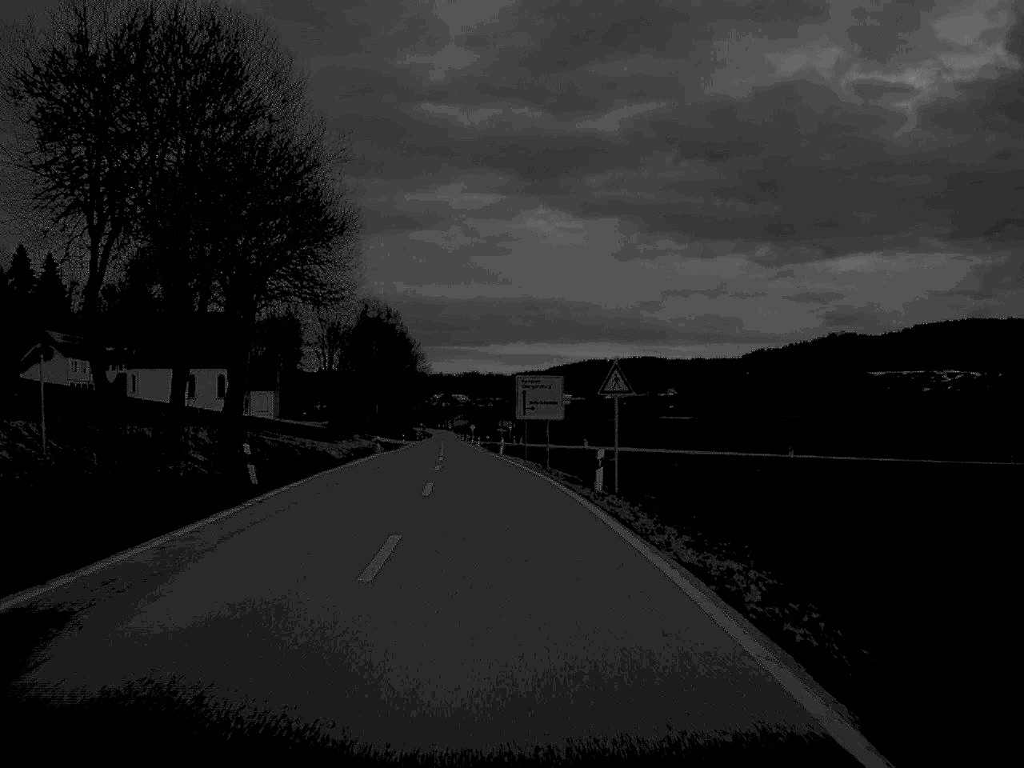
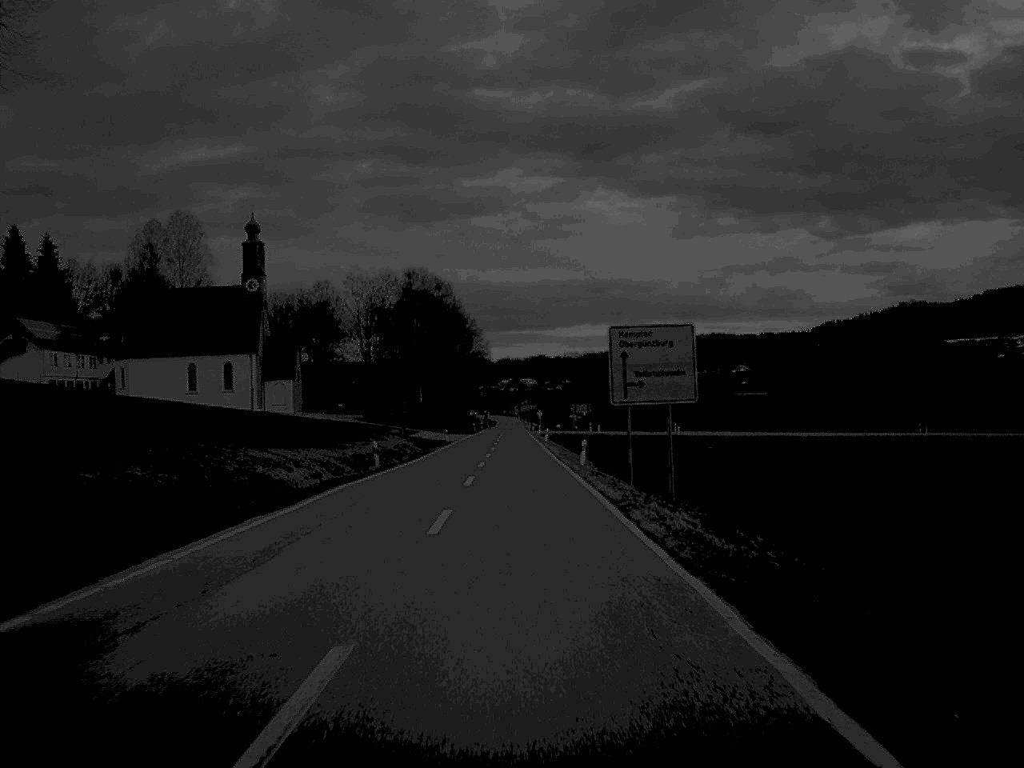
(-1.0, +31.0) m; -3°
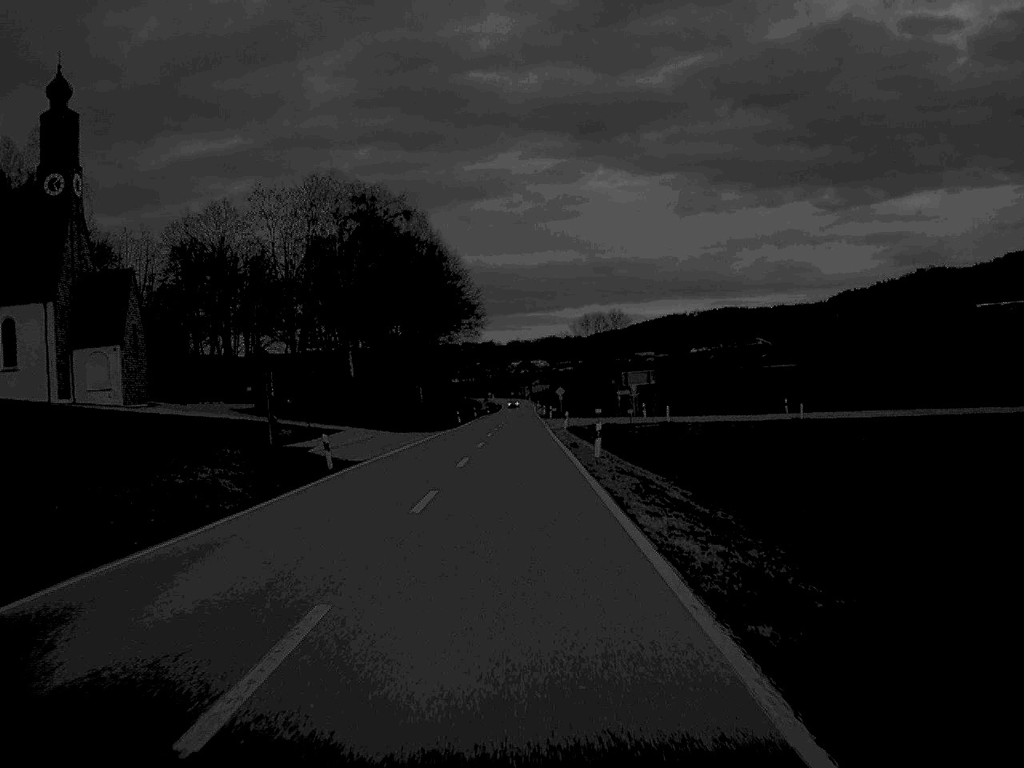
(-0.2, +60.1) m; 0°
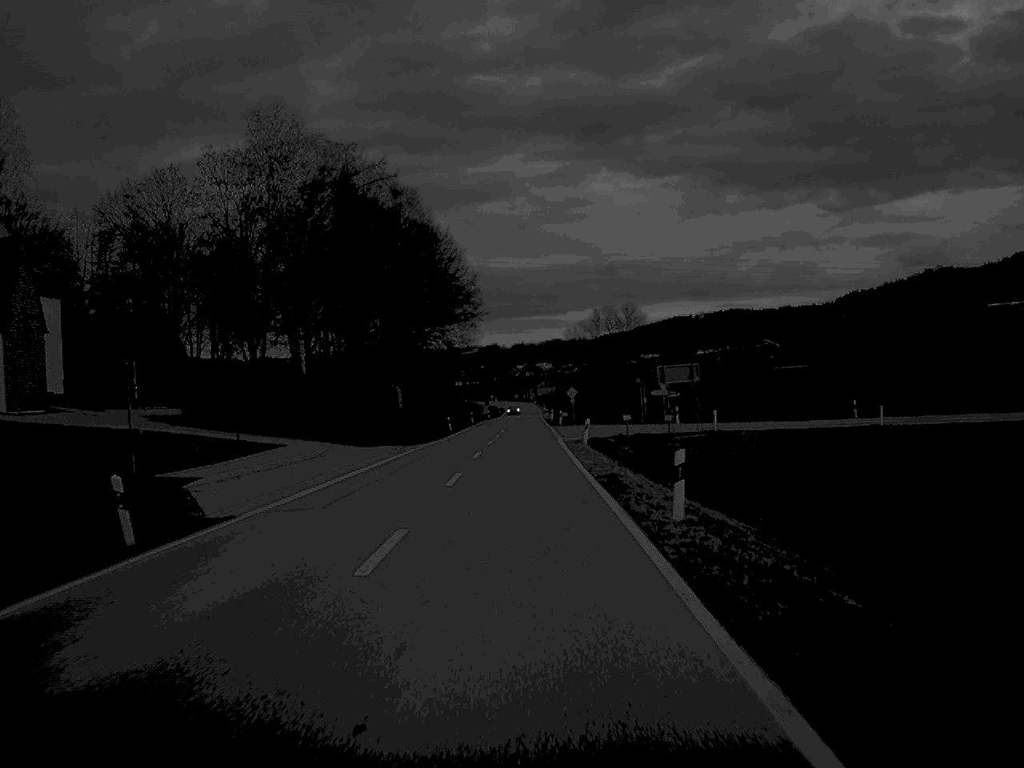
(0.0, +18.3) m; 0°
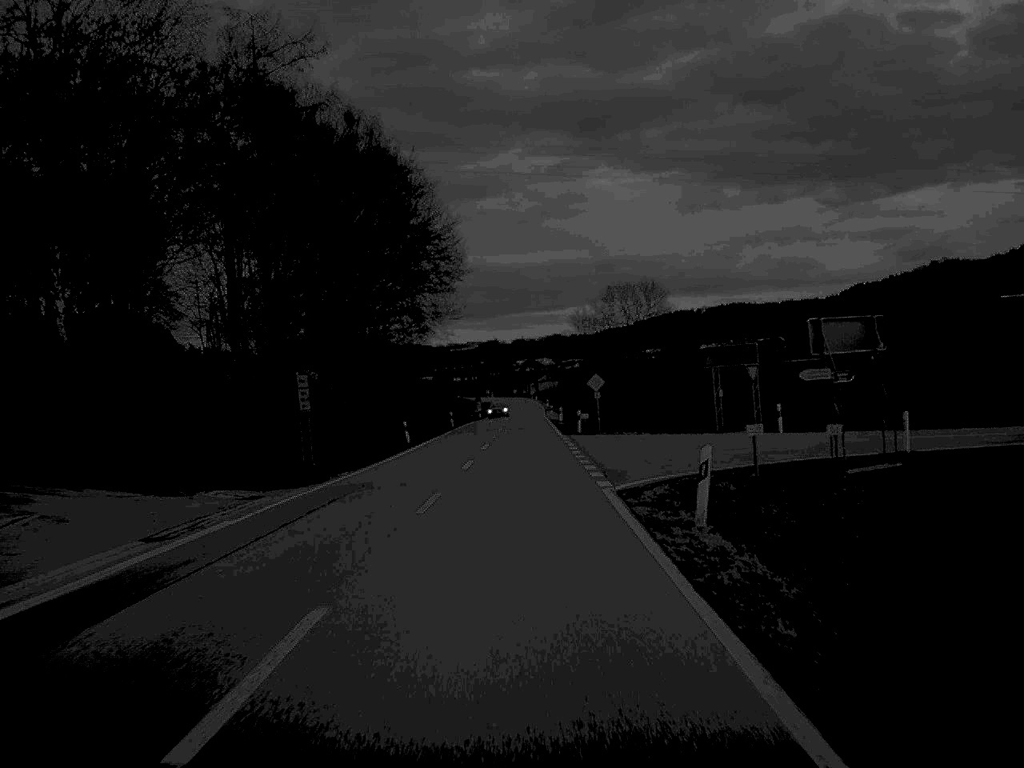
(0.0, +31.3) m; 0°
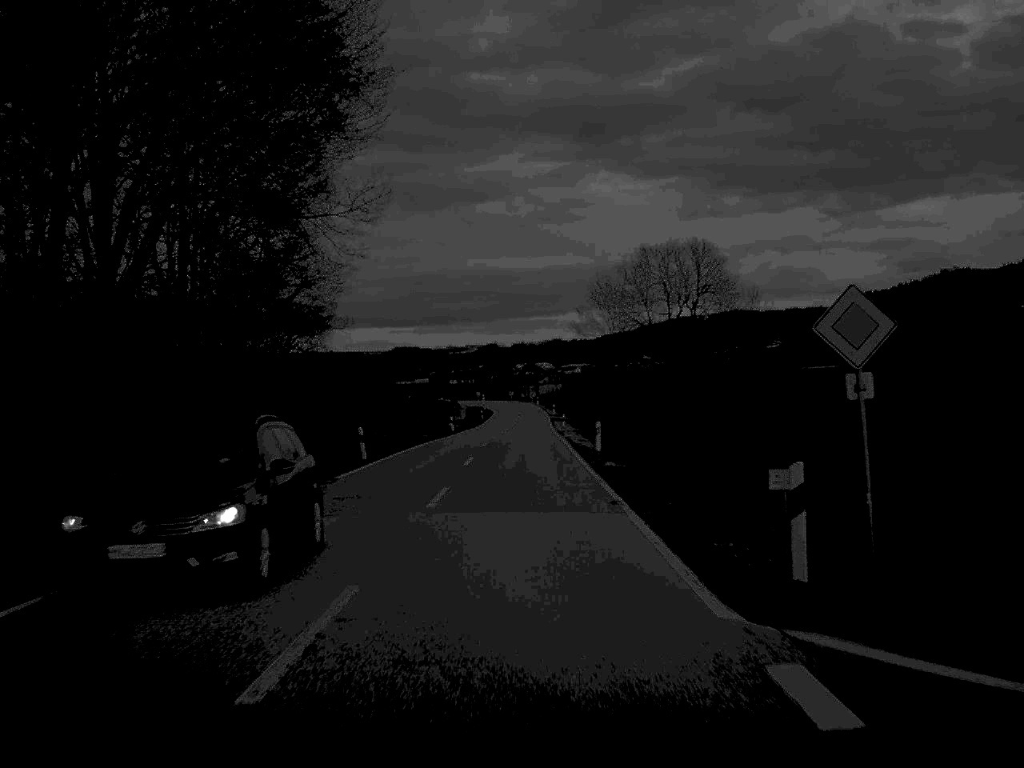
(0.0, +45.7) m; 0°
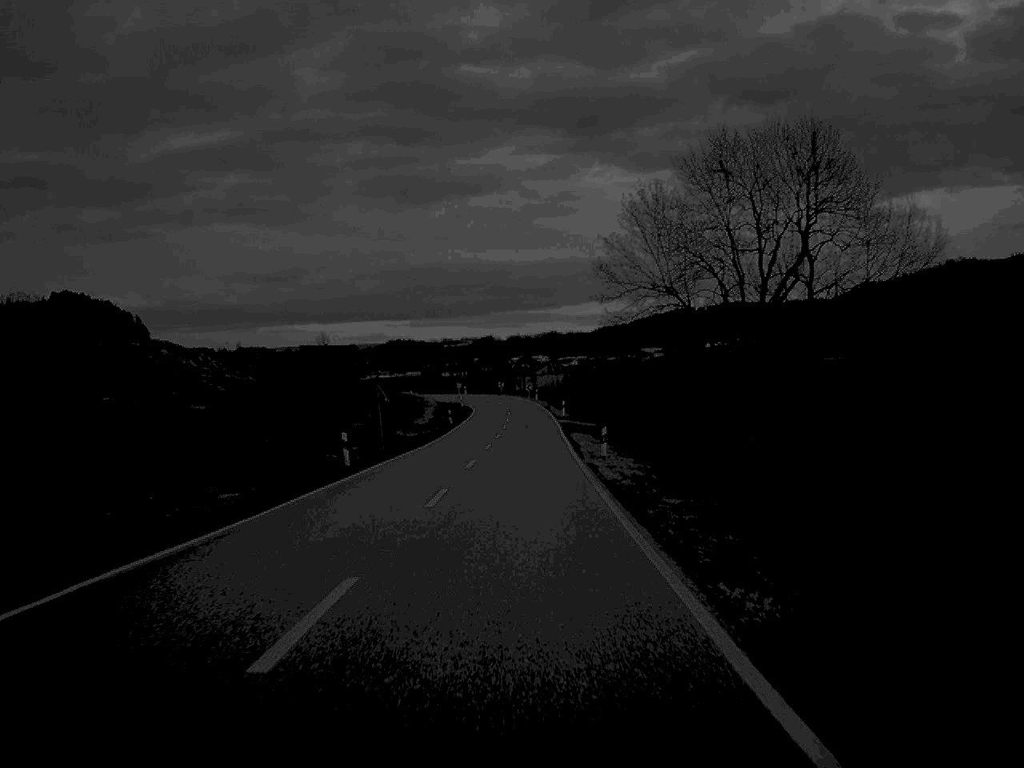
(+0.1, +47.2) m; 0°
